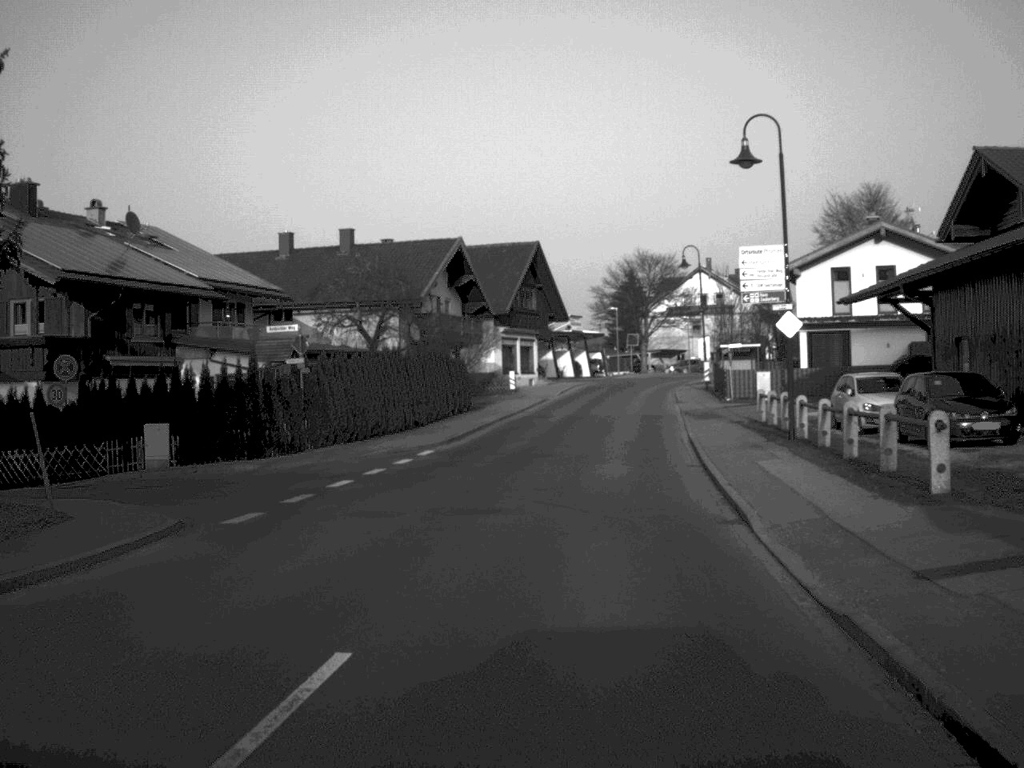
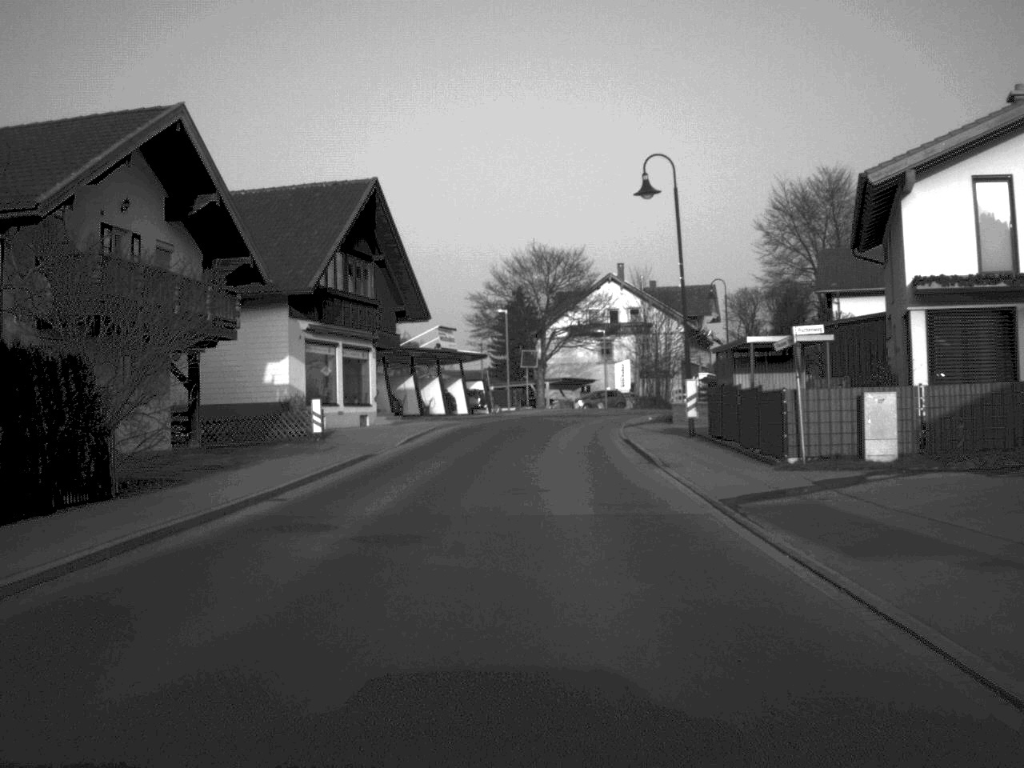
(+1.8, +32.7) m; +5°
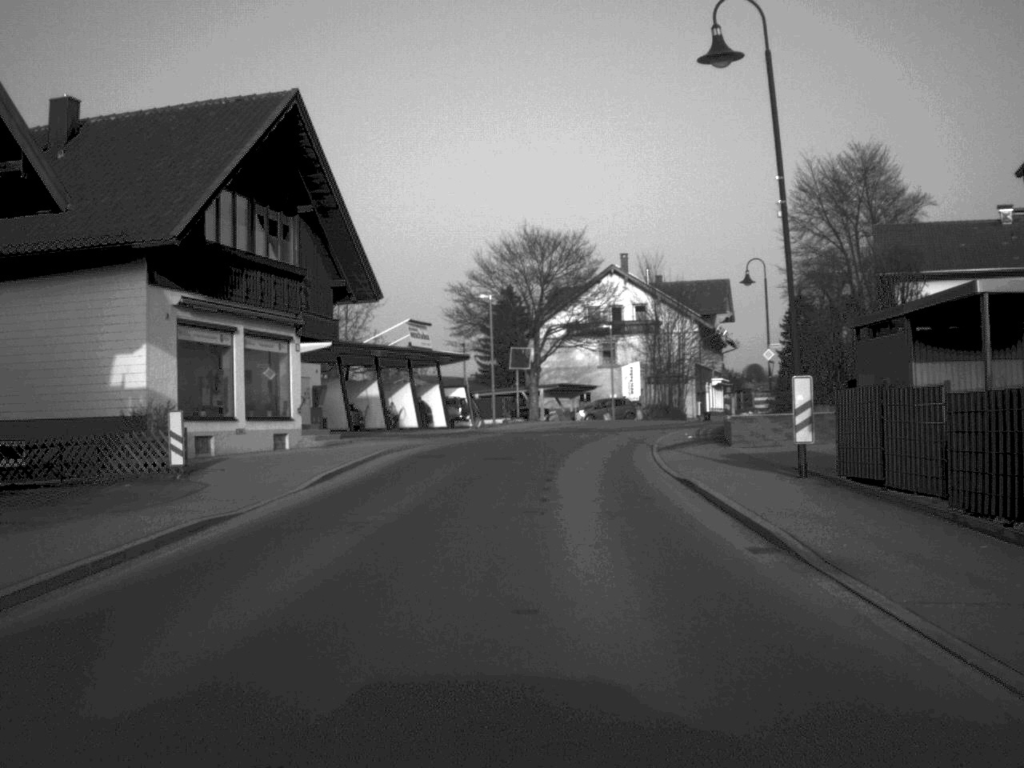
(0.0, +14.5) m; 0°
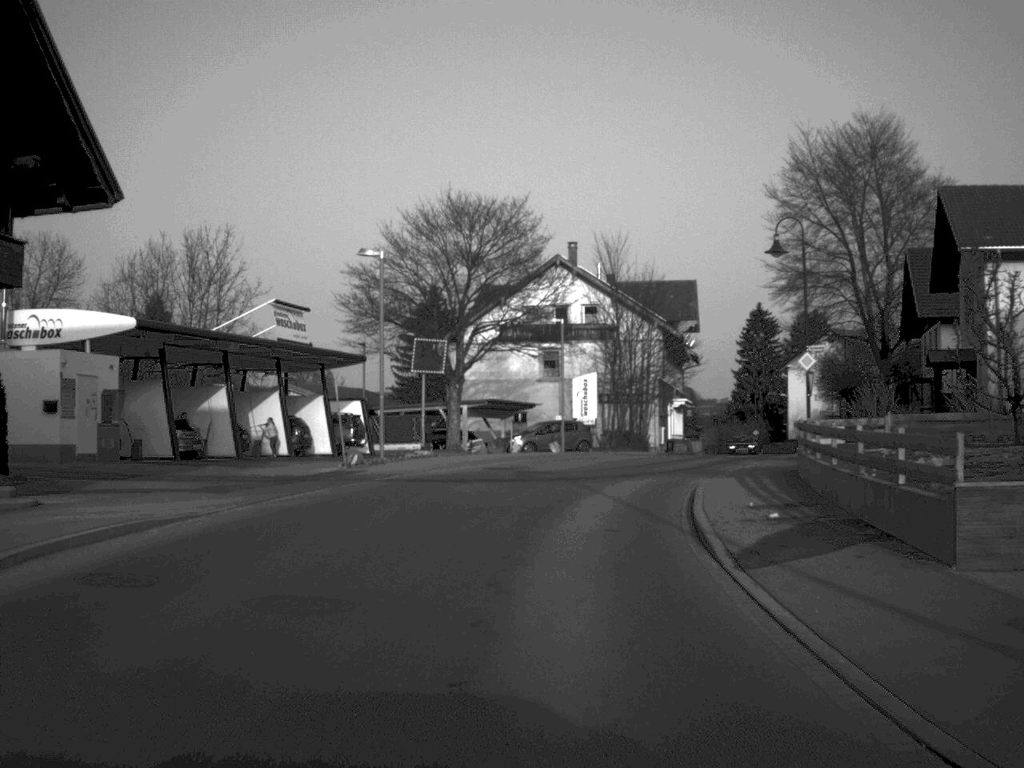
(+0.5, +19.6) m; +3°
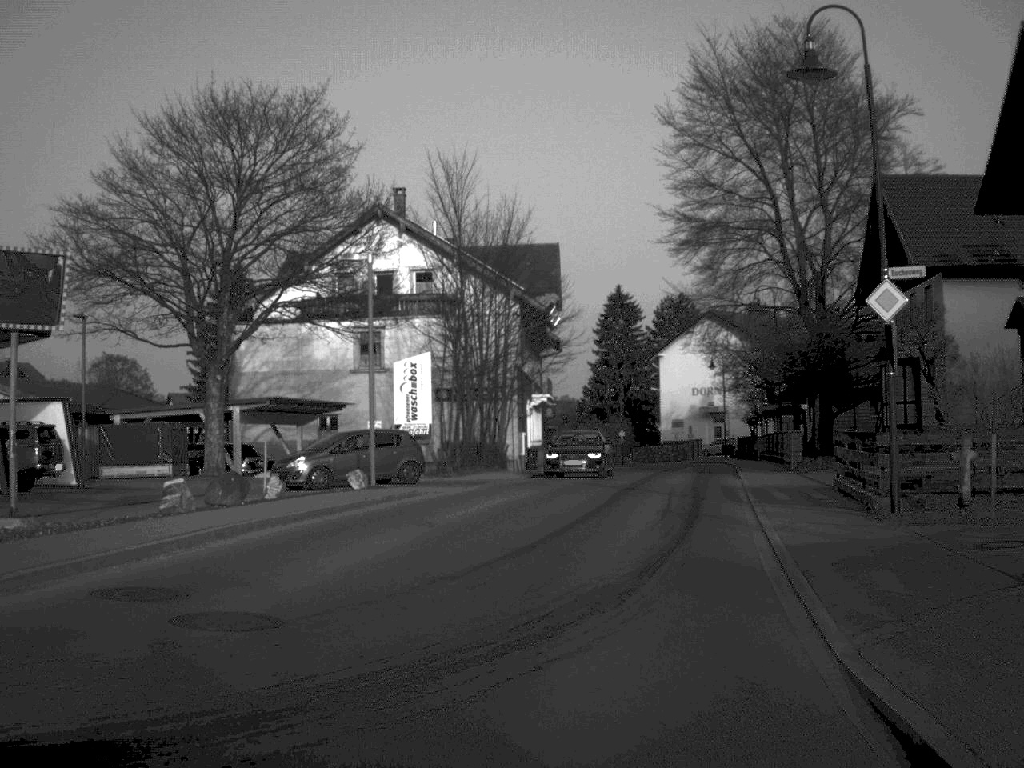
(+1.1, +20.8) m; +8°
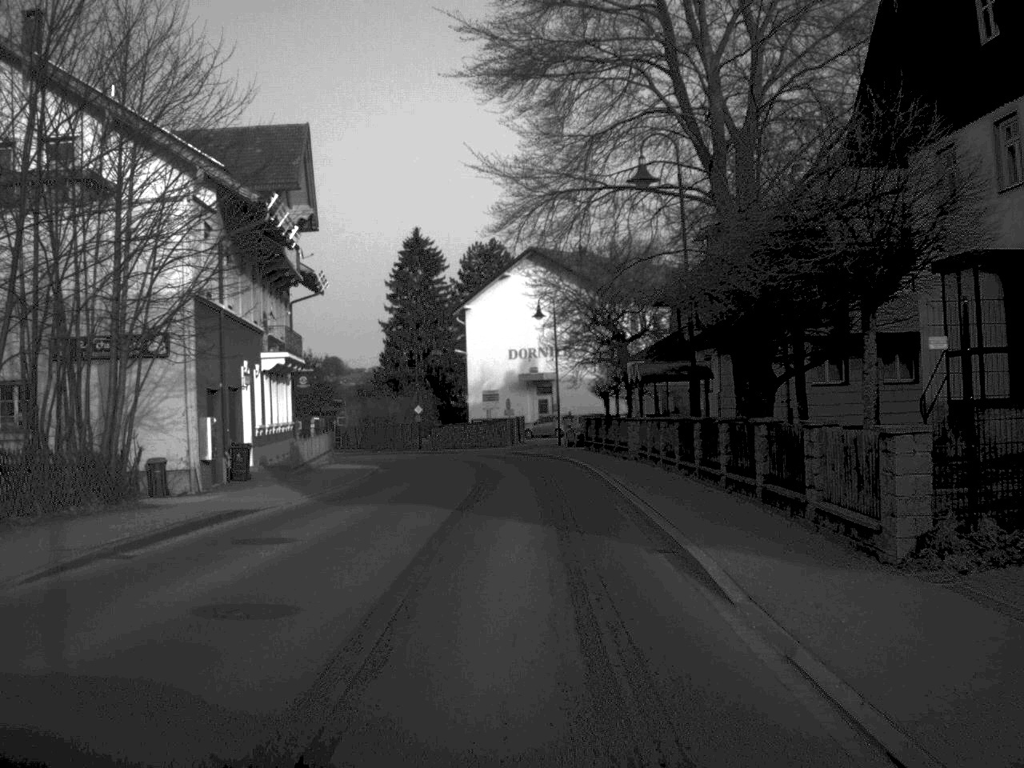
(+2.7, +26.1) m; +8°
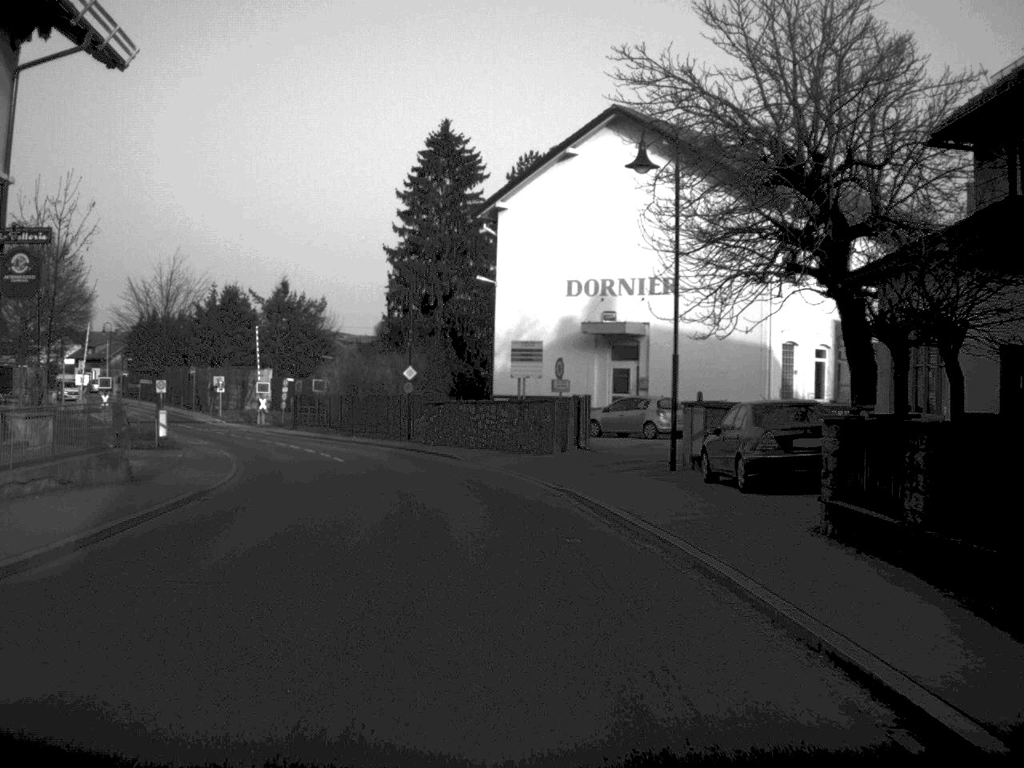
(-0.3, +36.1) m; -3°
